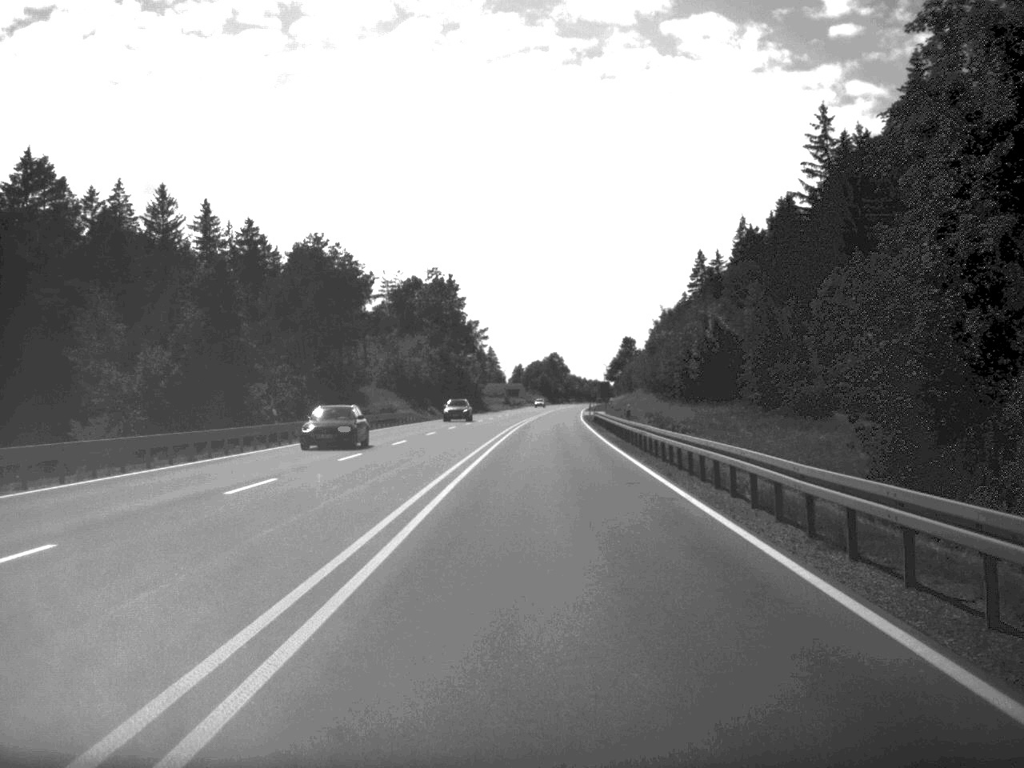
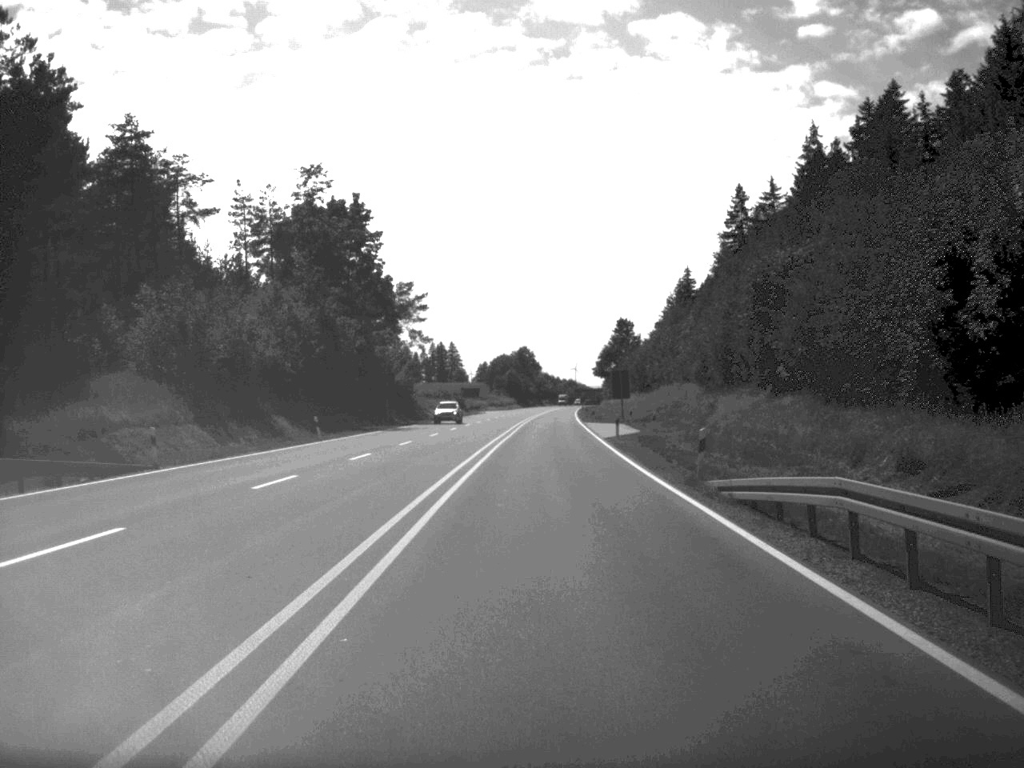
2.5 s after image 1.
(+0.8, +69.1) m; +1°
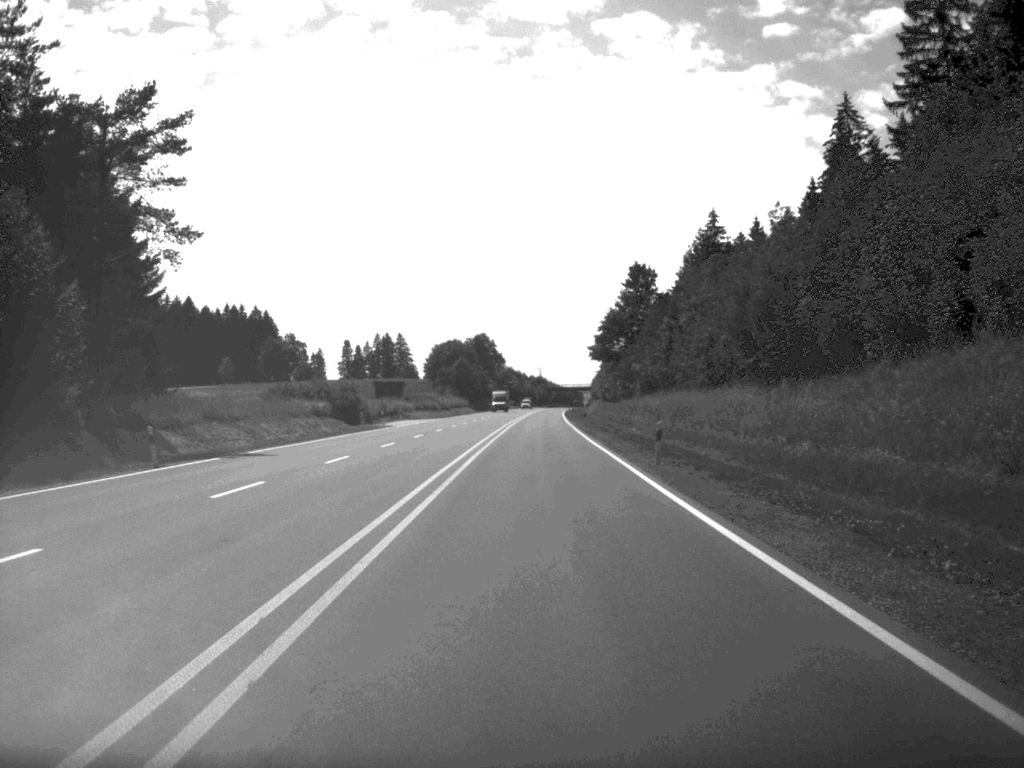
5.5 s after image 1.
(+1.2, +85.3) m; +1°
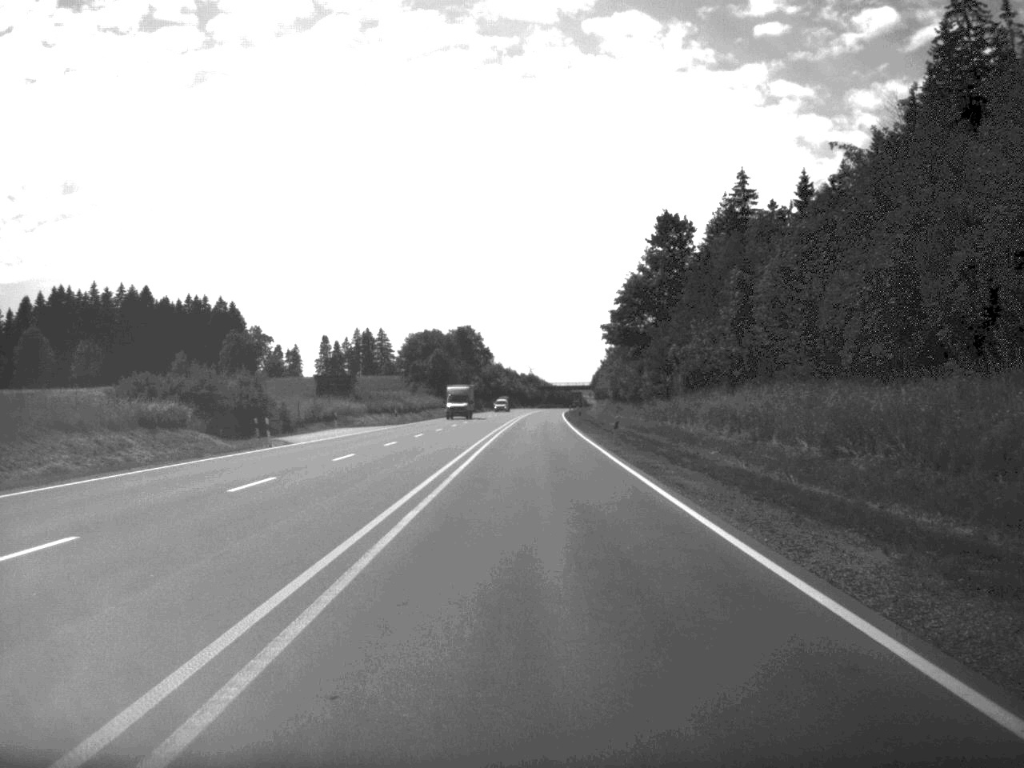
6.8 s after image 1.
(+0.1, +34.2) m; 0°
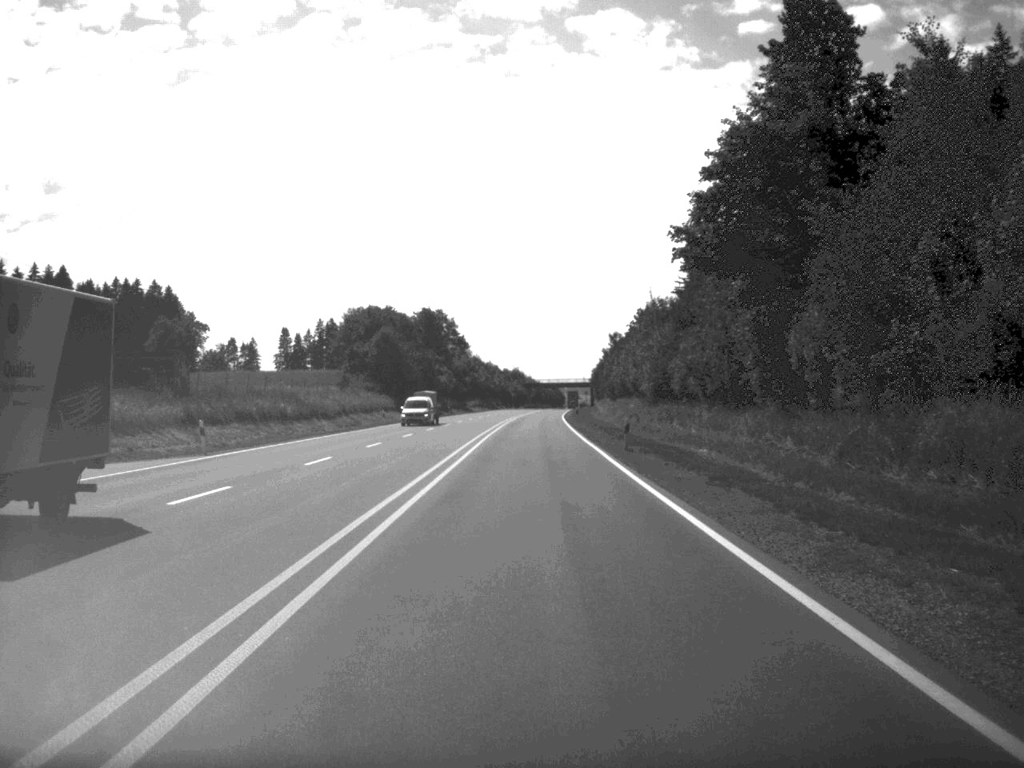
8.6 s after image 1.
(+0.2, +50.5) m; +1°
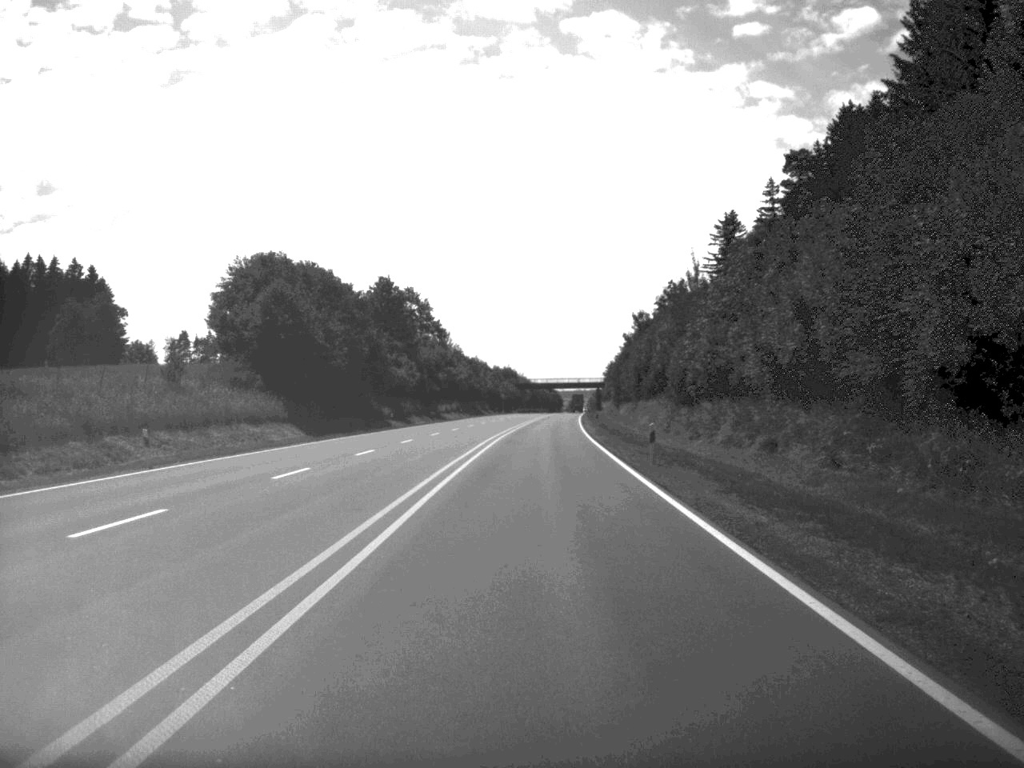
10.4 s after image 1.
(0.0, +52.1) m; 0°
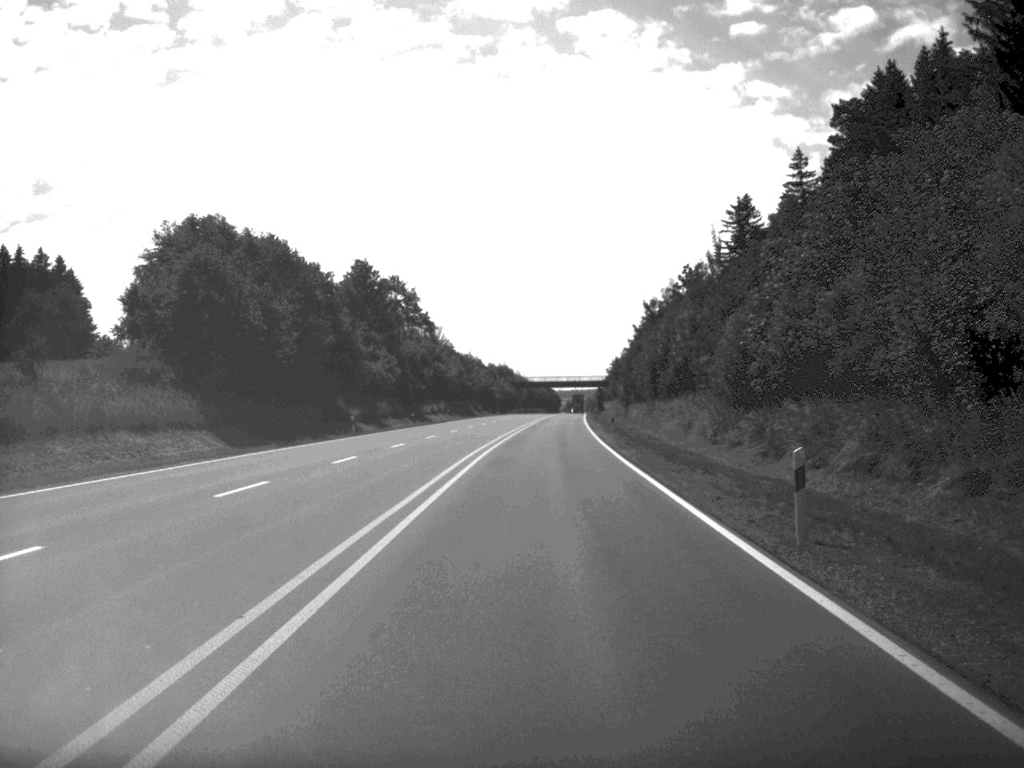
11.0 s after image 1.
(0.0, +17.1) m; 0°
